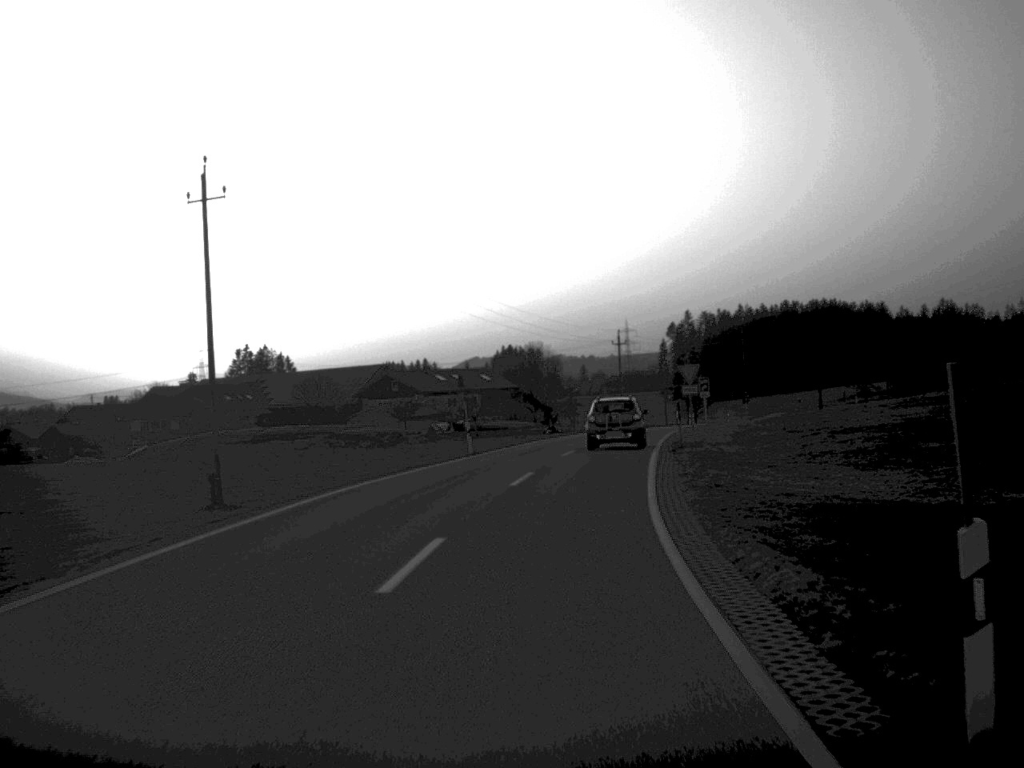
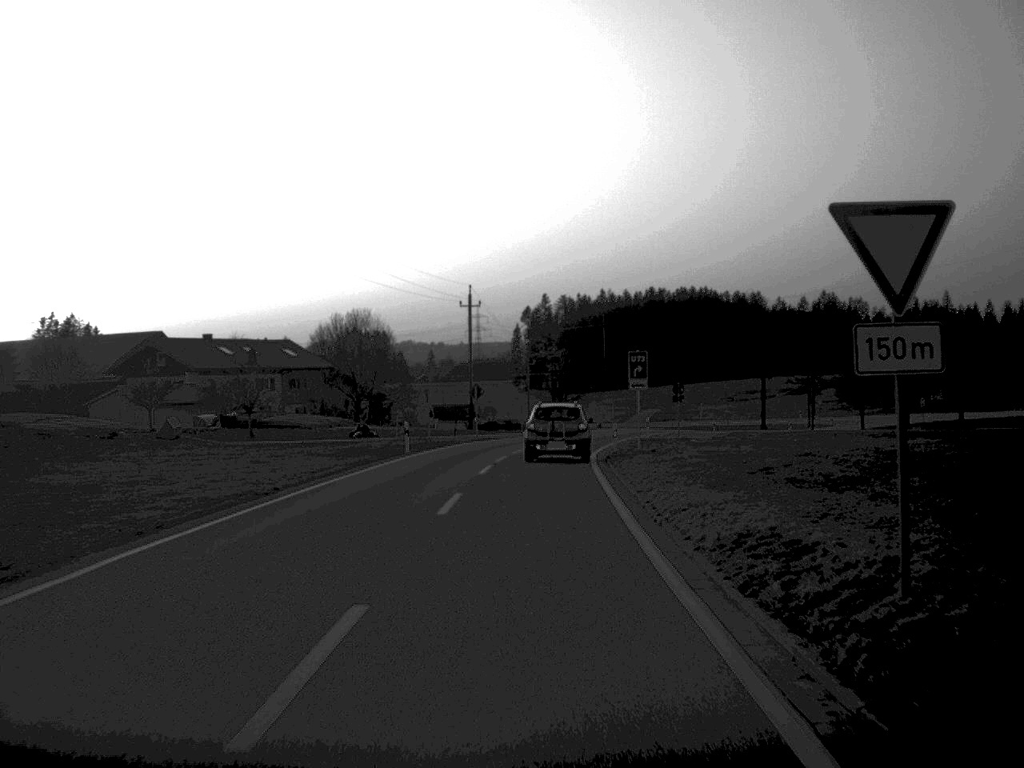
(+2.9, +41.0) m; +7°
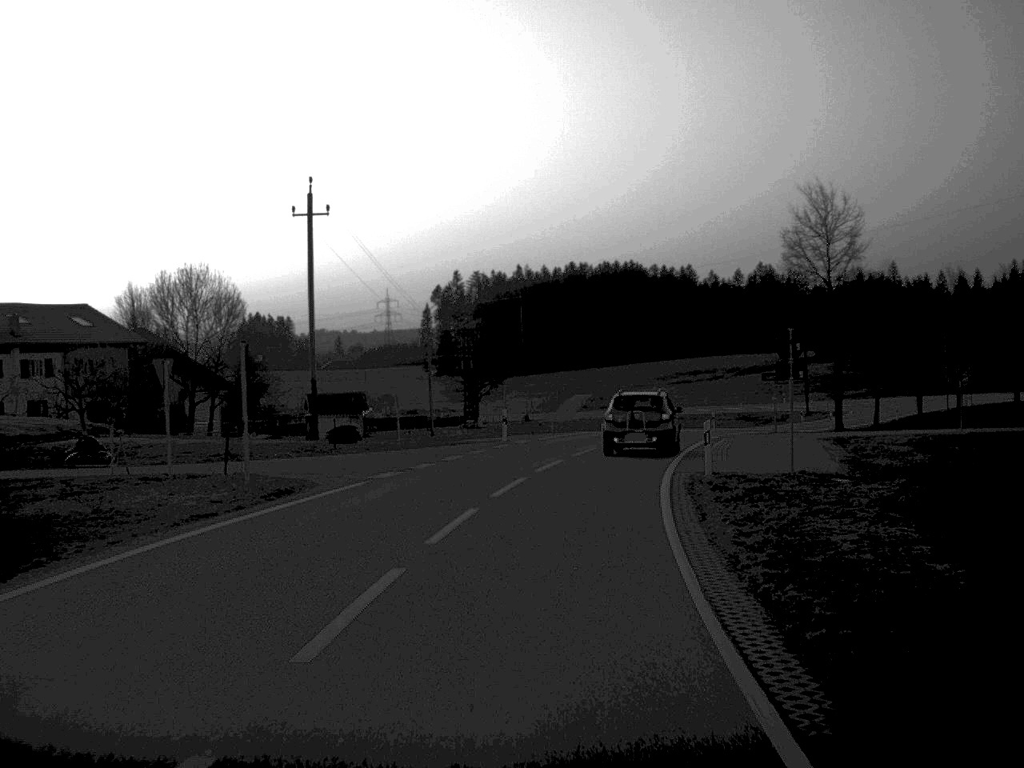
(+0.9, +38.8) m; +4°
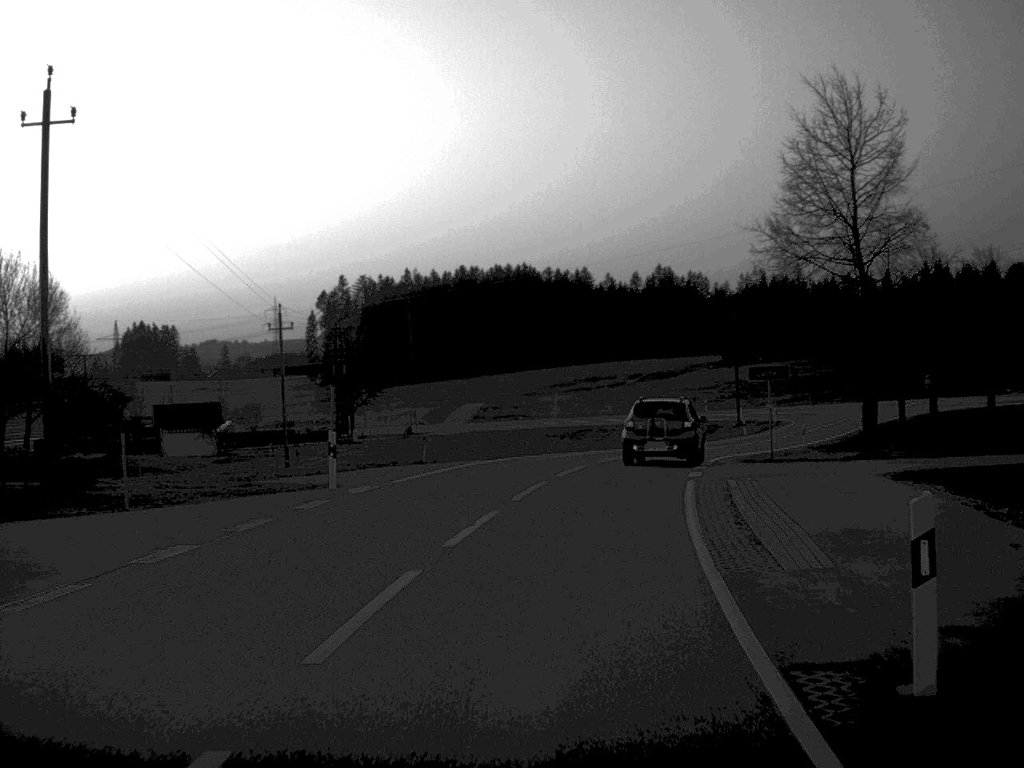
(+0.7, +17.7) m; +5°
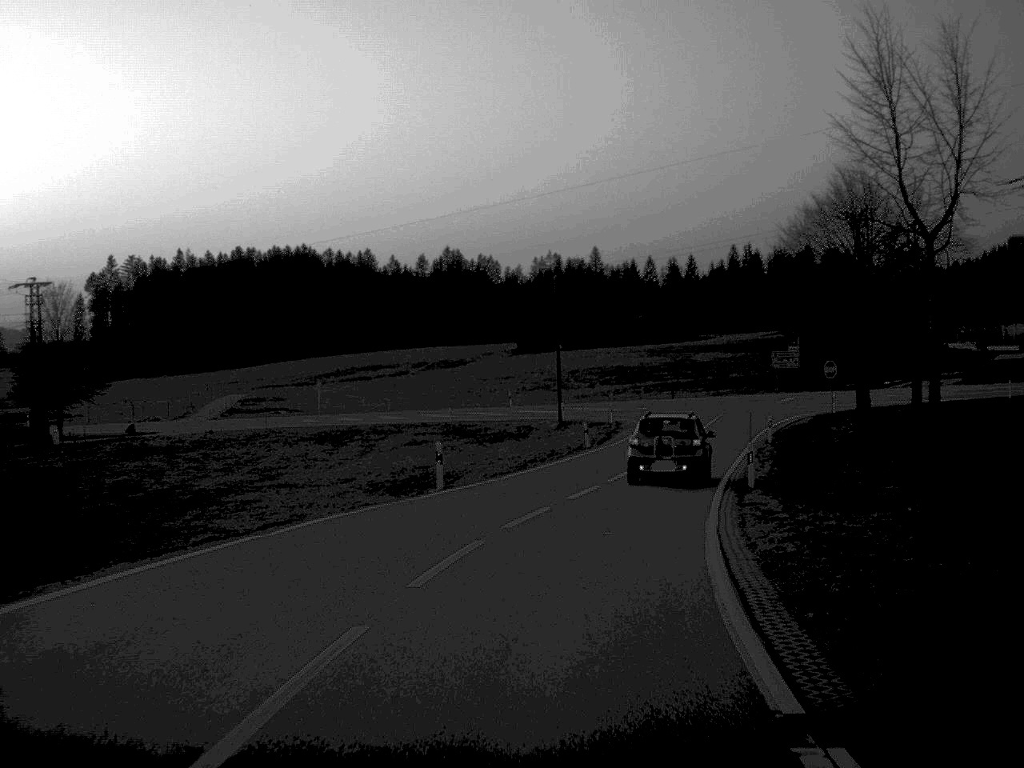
(+2.1, +26.3) m; +10°
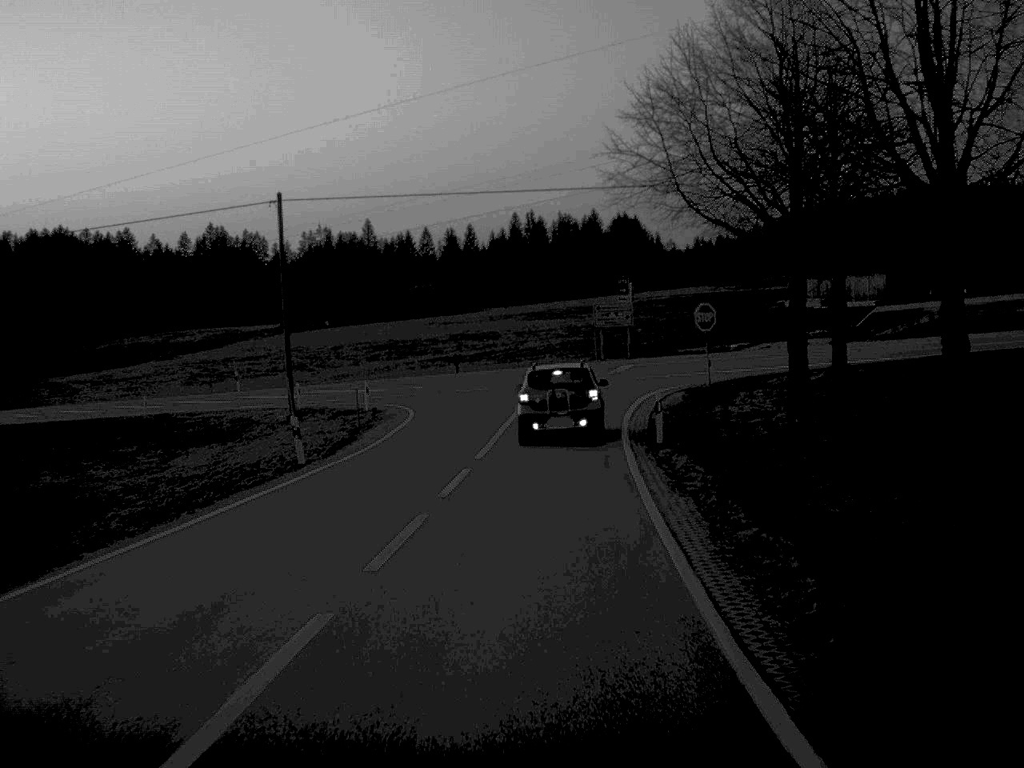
(+2.2, +24.0) m; +10°
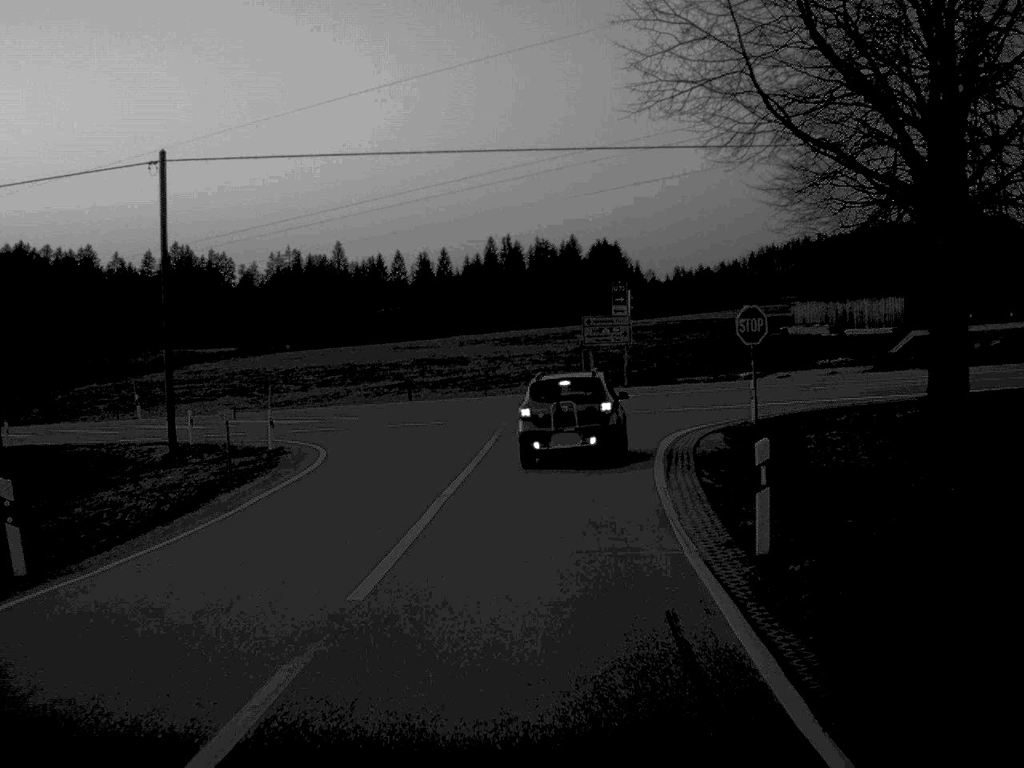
(+0.2, +13.3) m; +1°
